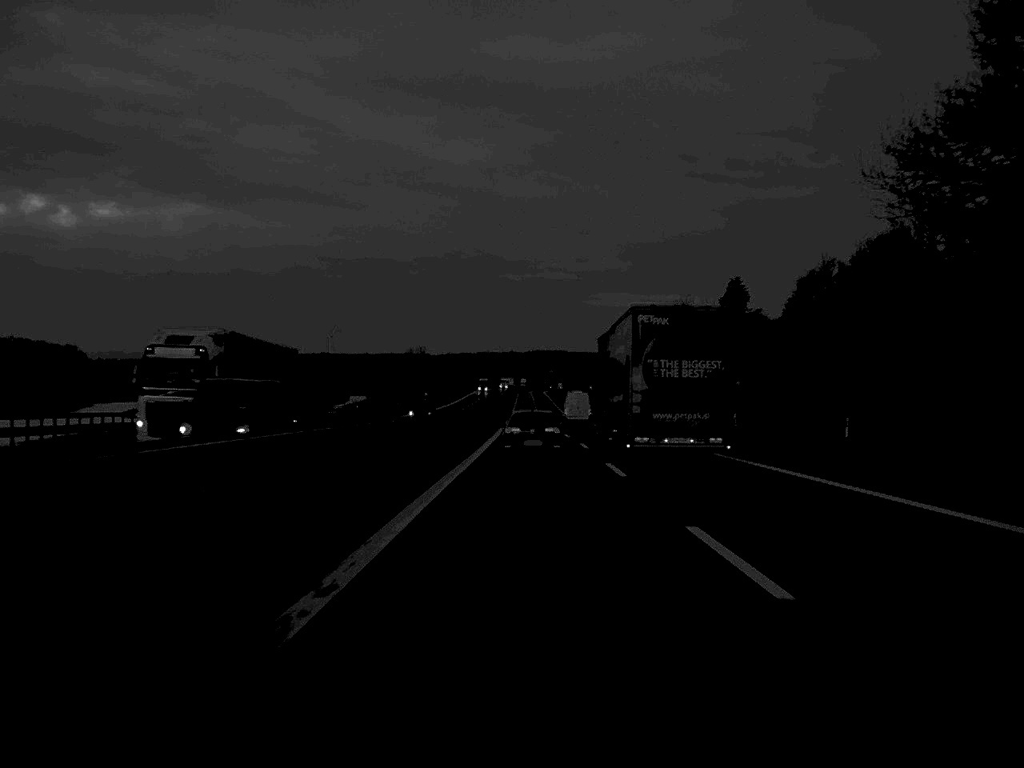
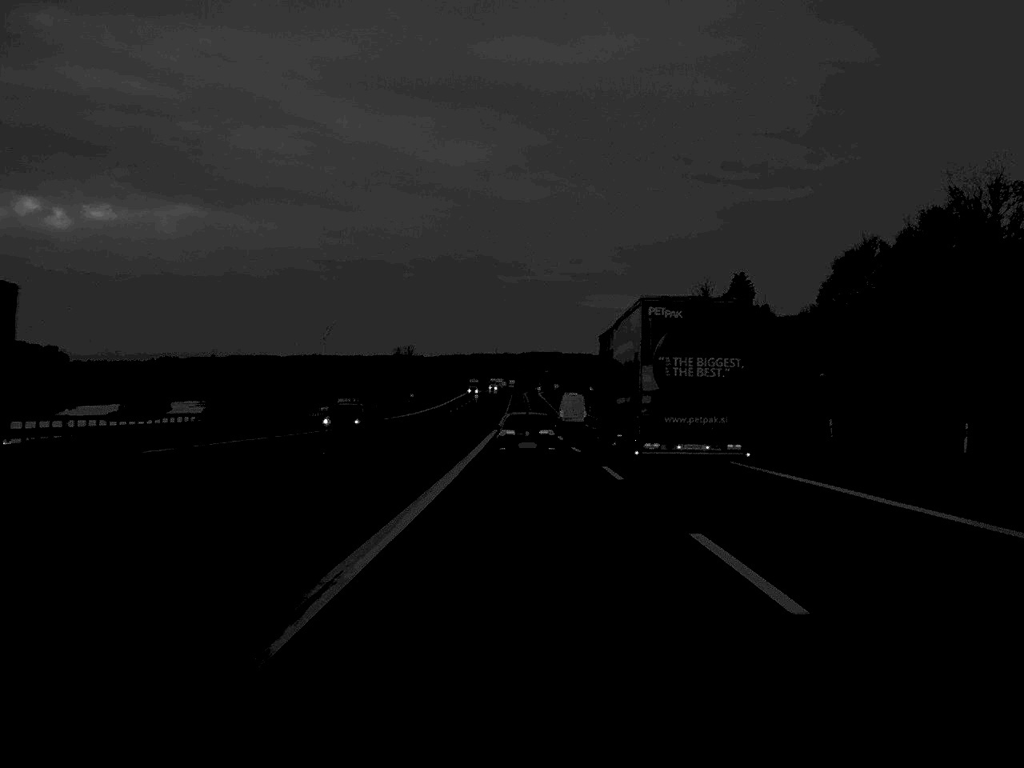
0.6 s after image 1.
(0.0, +18.3) m; 0°
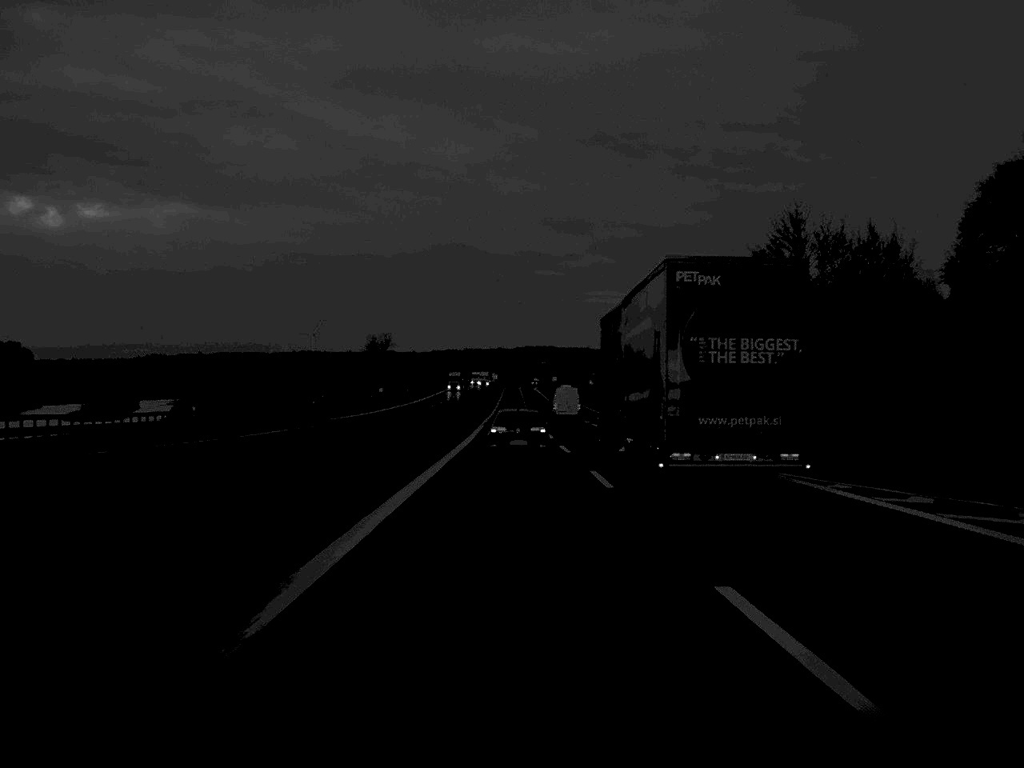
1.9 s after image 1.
(+0.1, +40.1) m; 0°
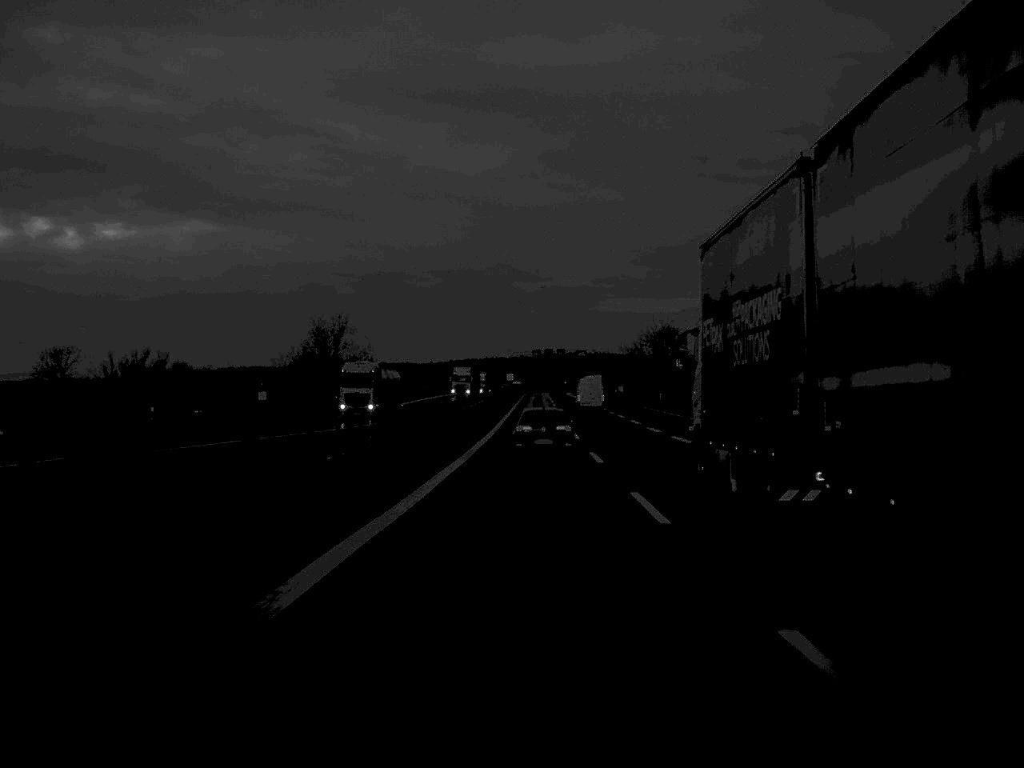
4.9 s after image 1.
(-0.9, +96.2) m; -1°
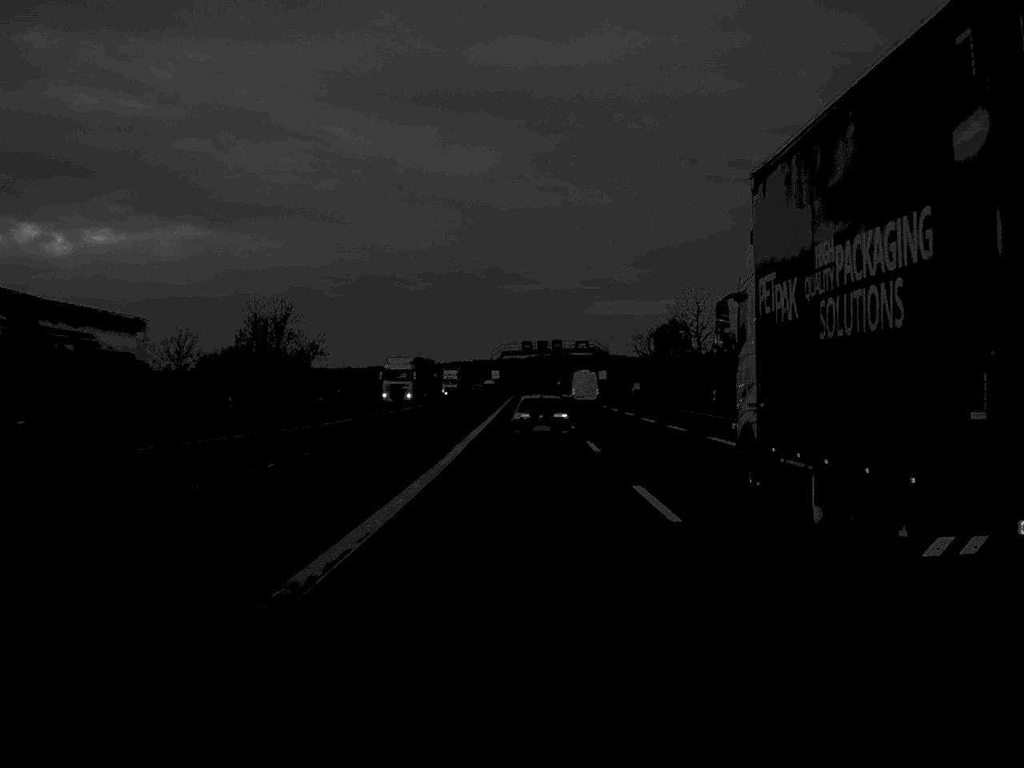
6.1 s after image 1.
(+0.1, +35.5) m; 0°
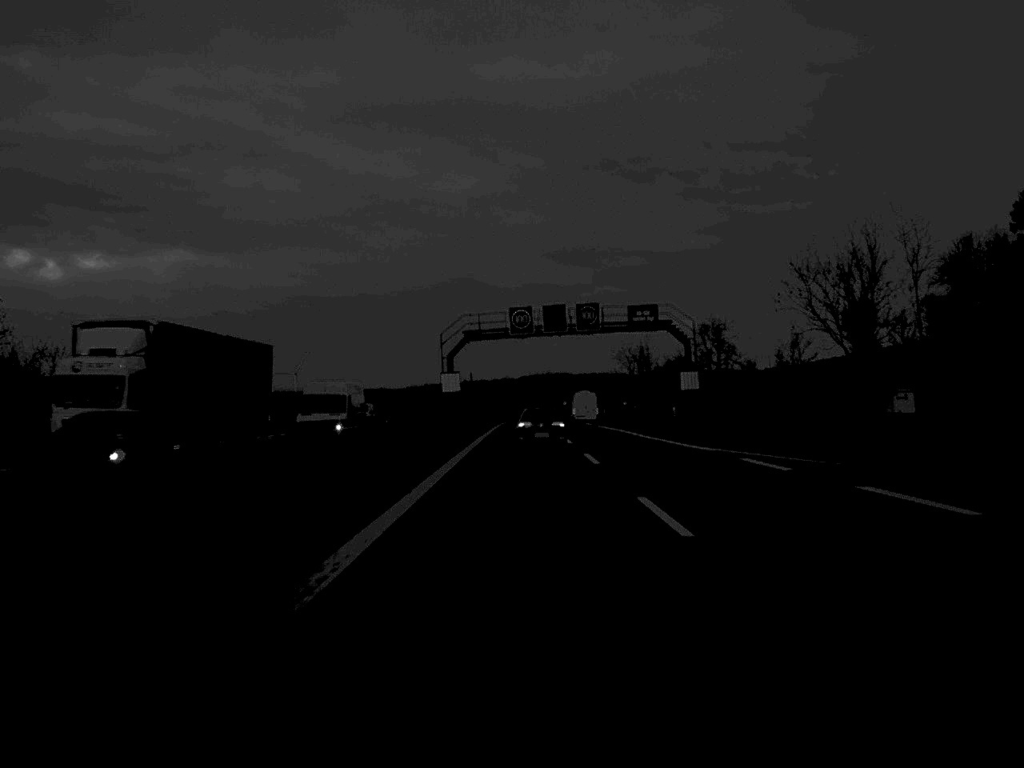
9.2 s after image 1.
(0.0, +89.6) m; 0°
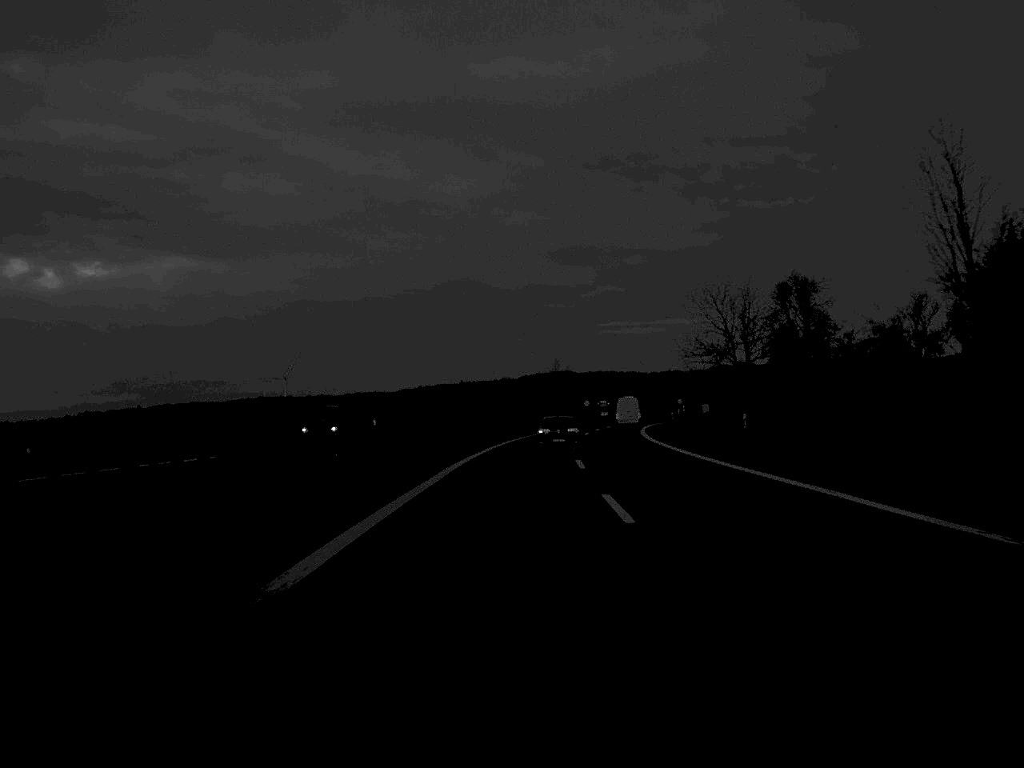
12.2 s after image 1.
(0.0, +85.6) m; 0°
